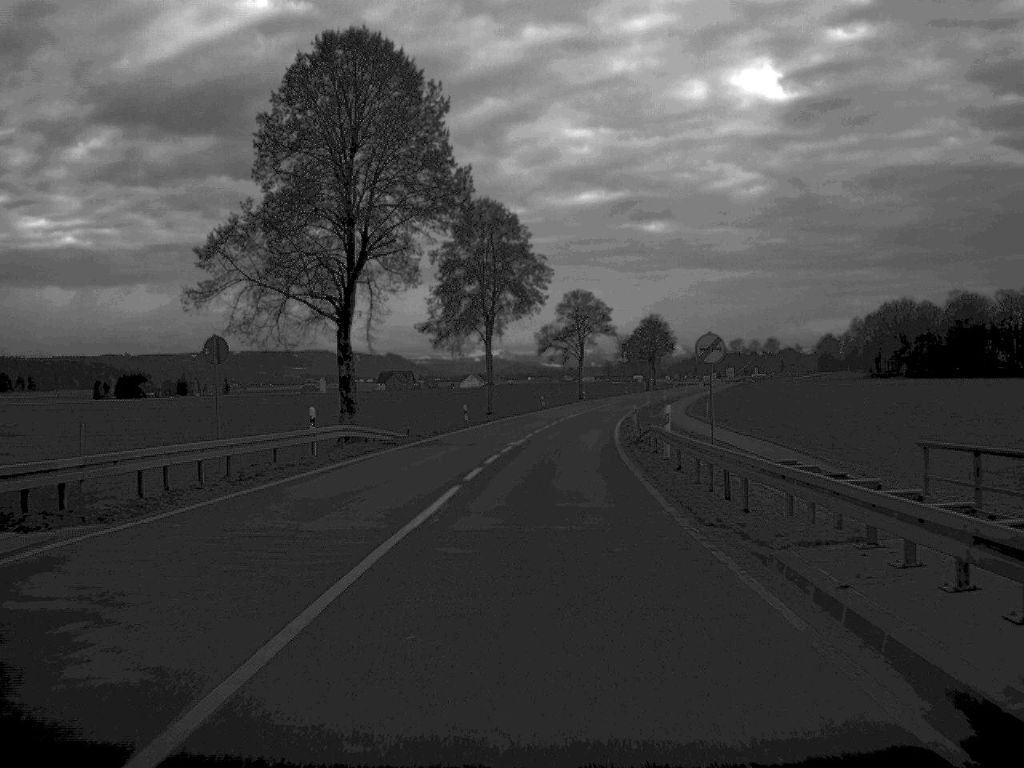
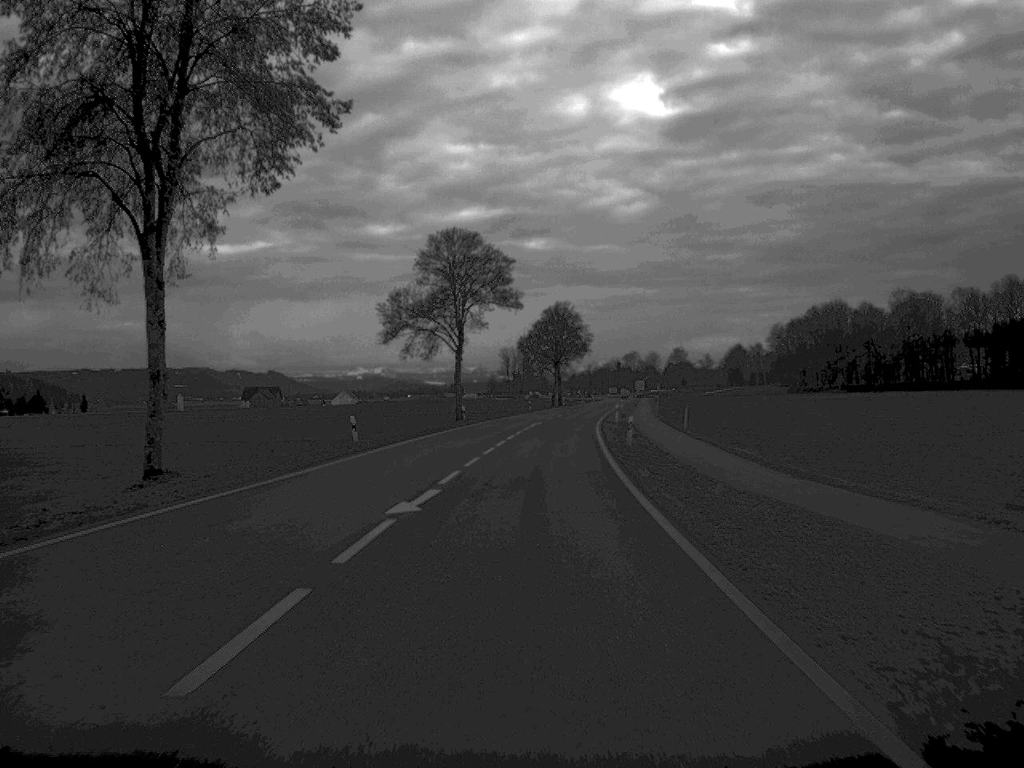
(+3.0, +66.2) m; +5°
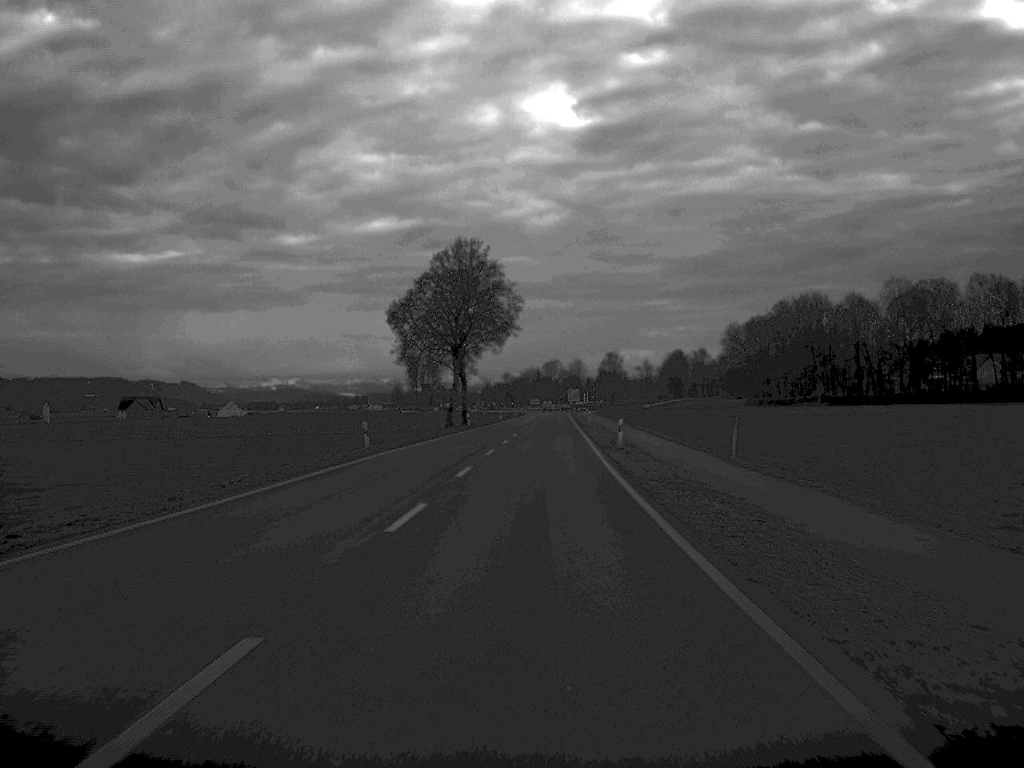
(+2.9, +79.4) m; +4°
